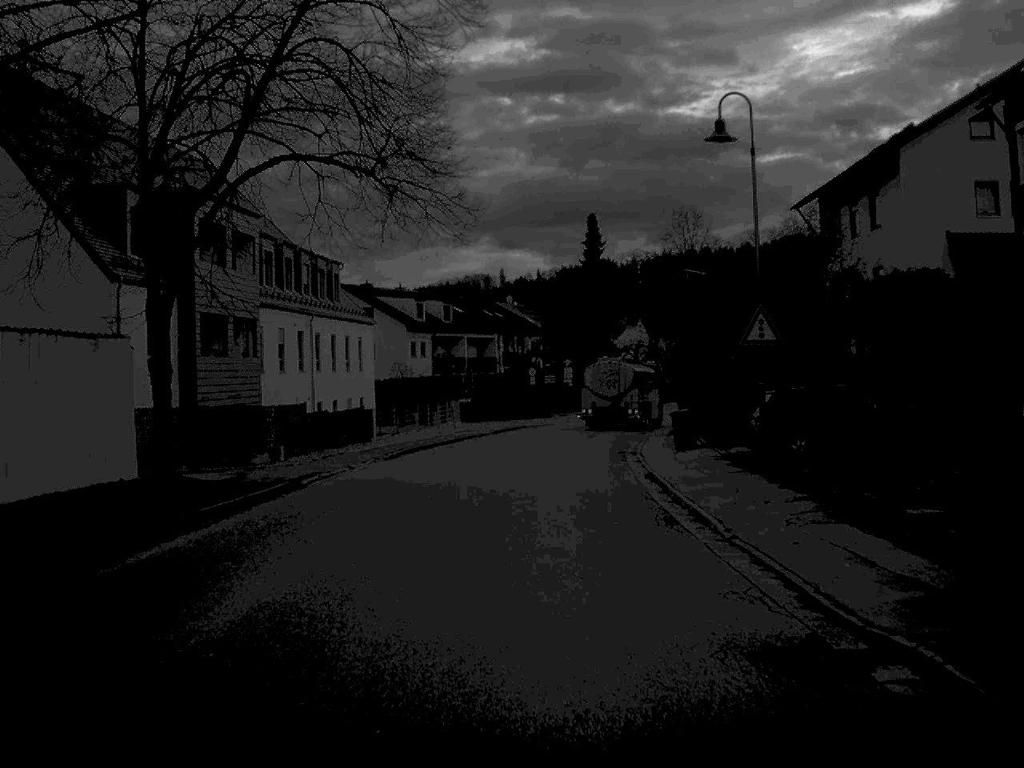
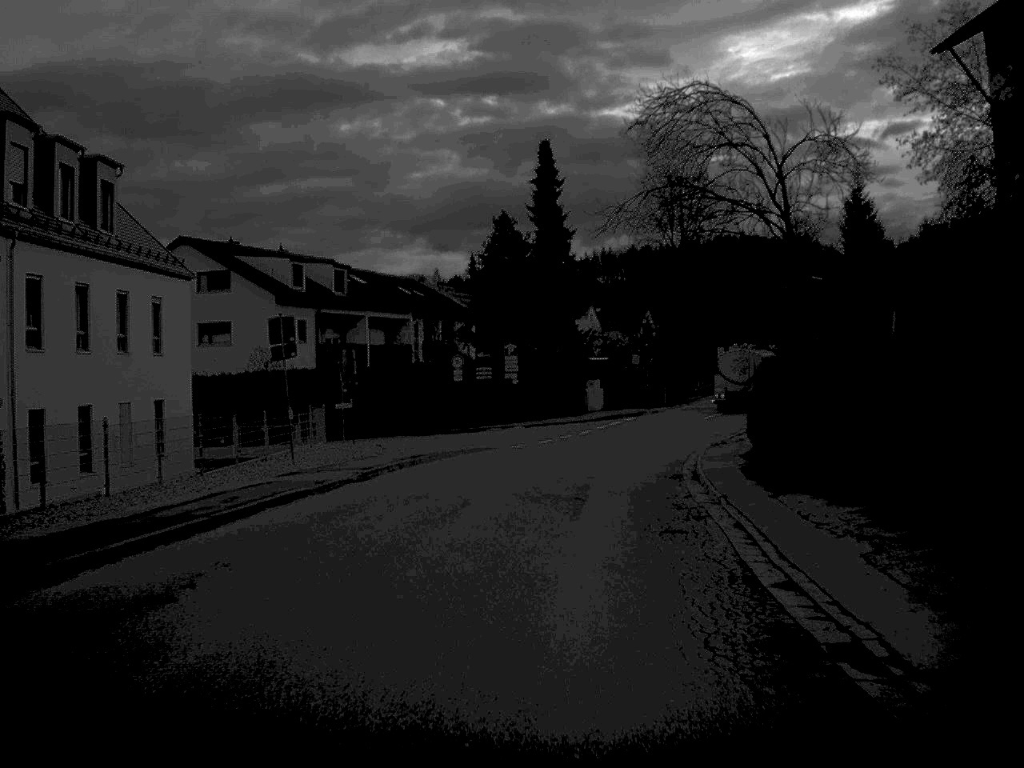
(+0.5, +27.7) m; +3°
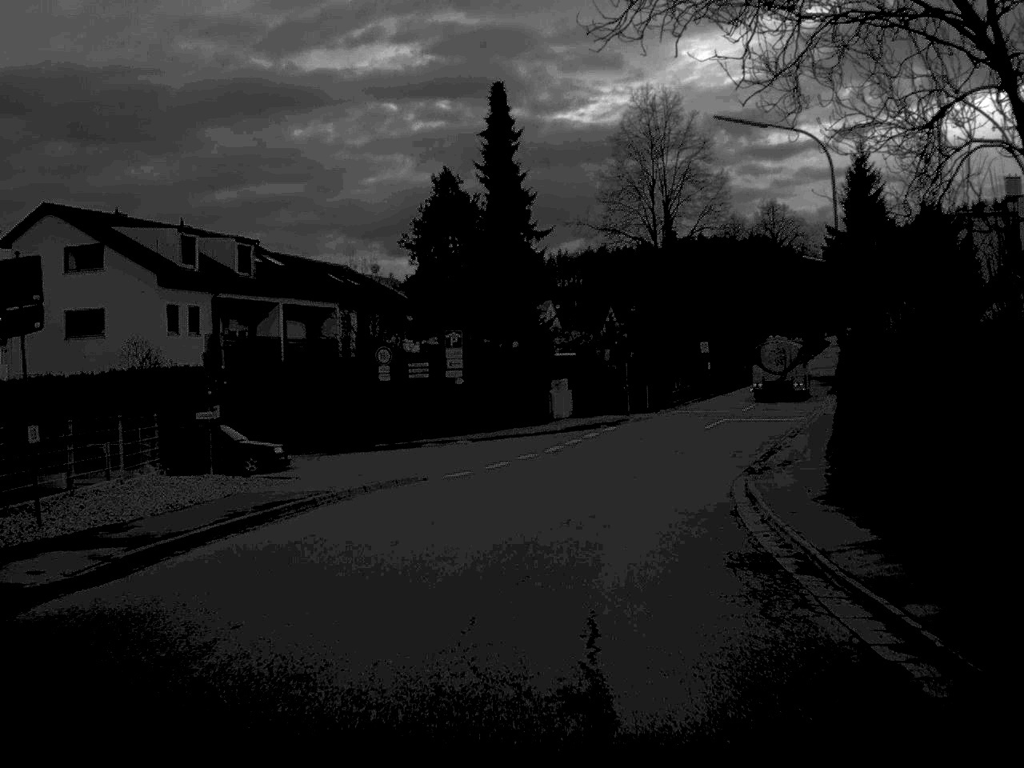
(+0.2, +12.9) m; +2°
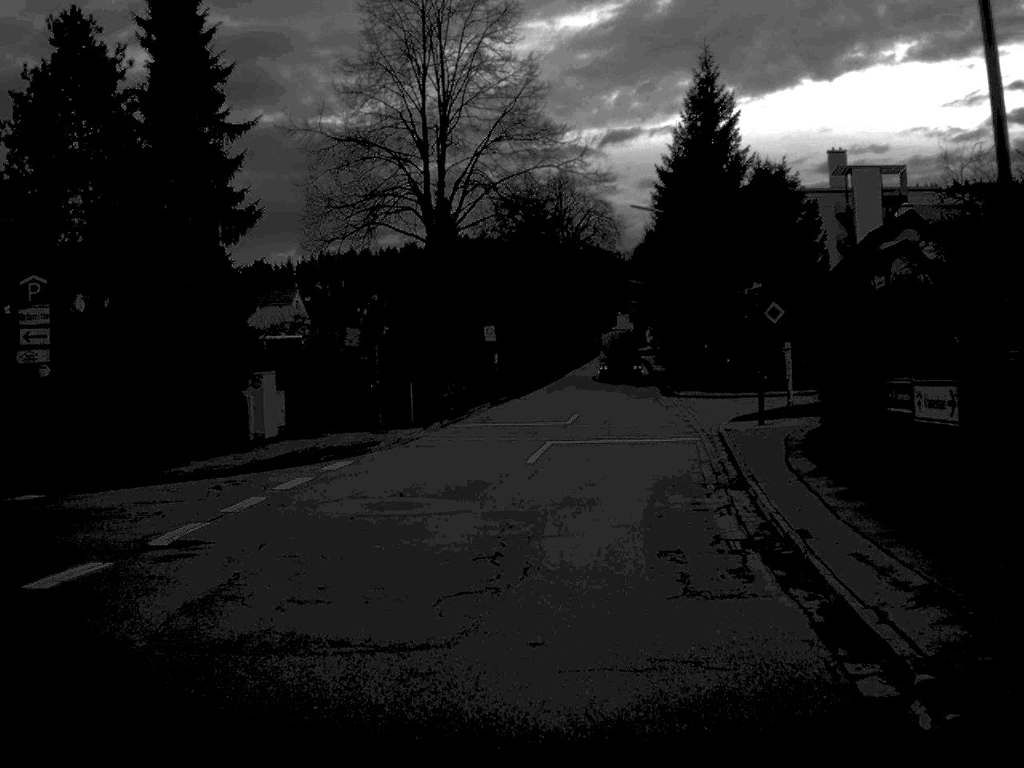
(+1.7, +21.2) m; +11°
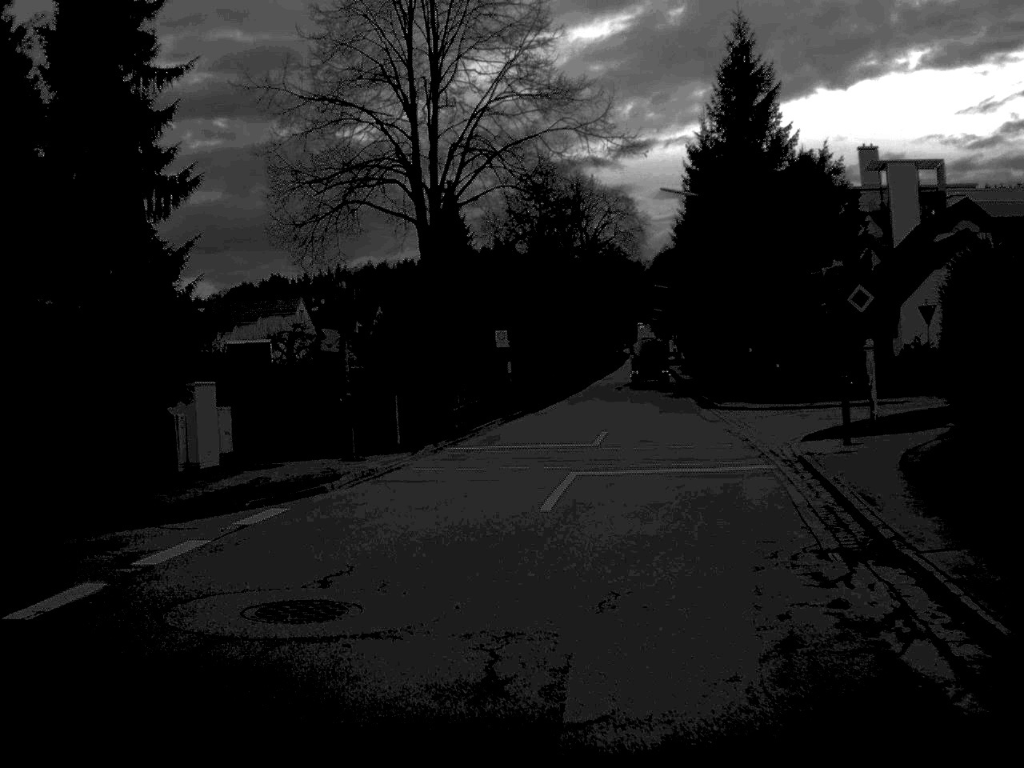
(+0.1, +7.0) m; -2°
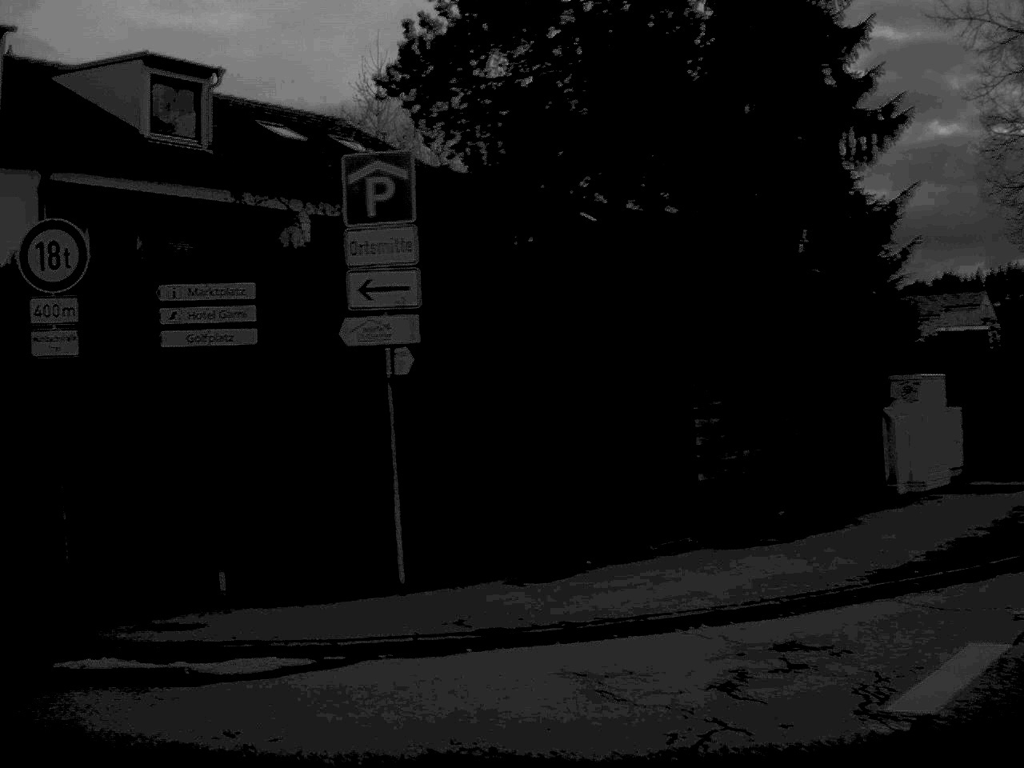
(-1.2, +5.4) m; -31°
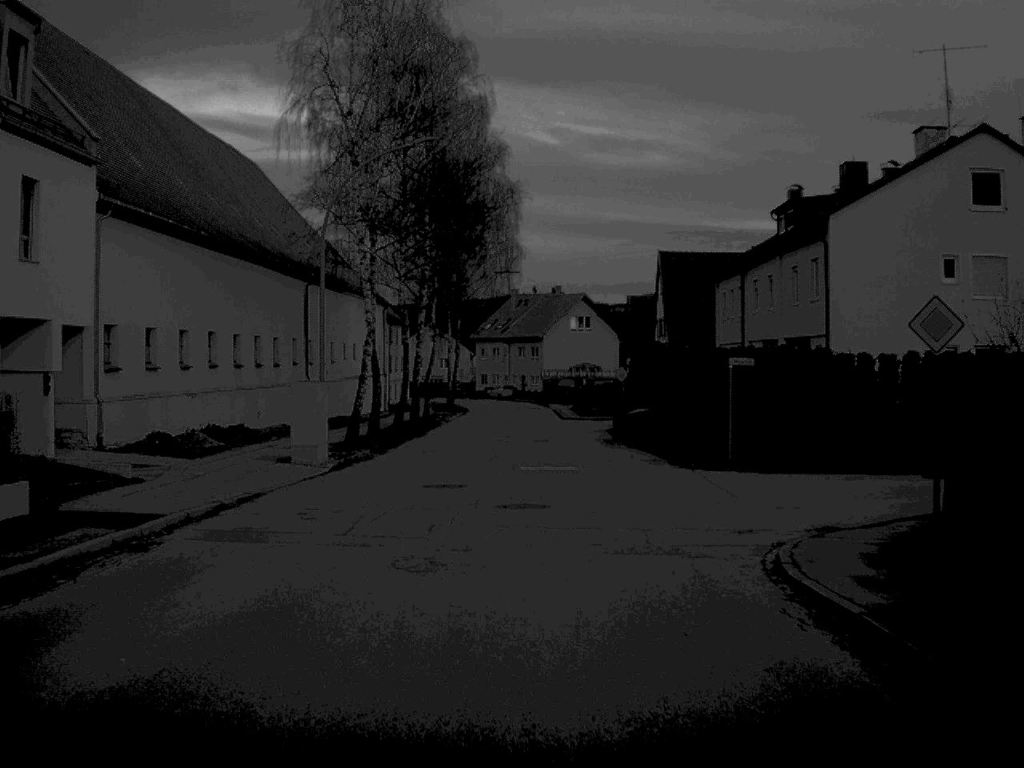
(-9.9, +8.9) m; -70°
